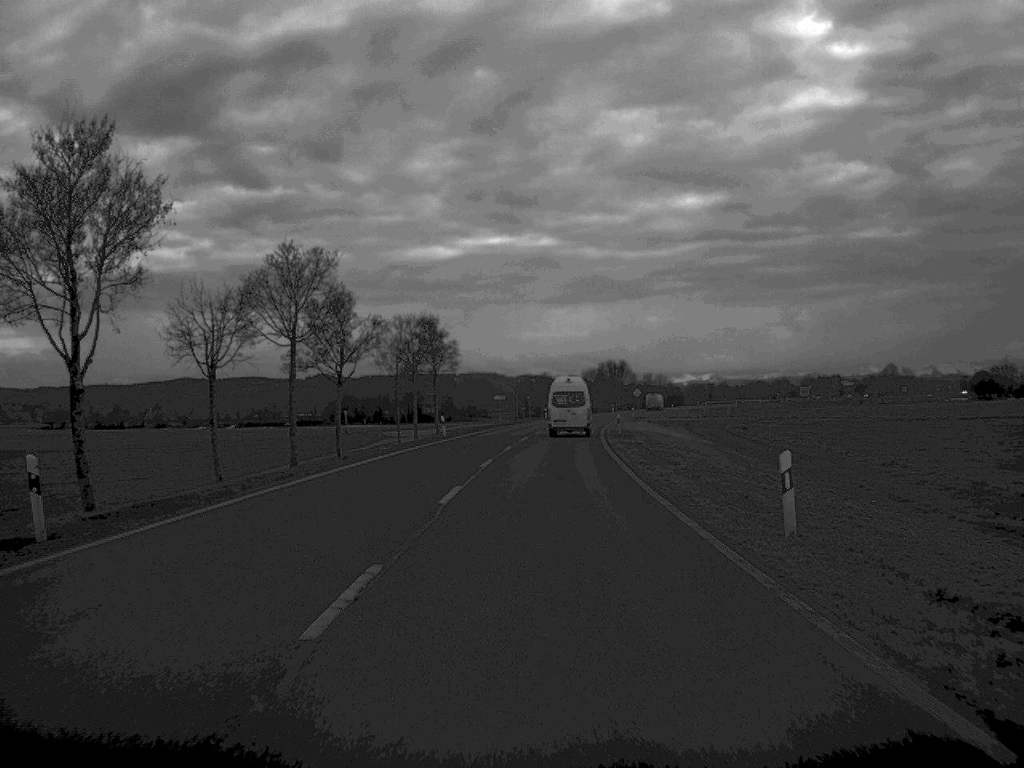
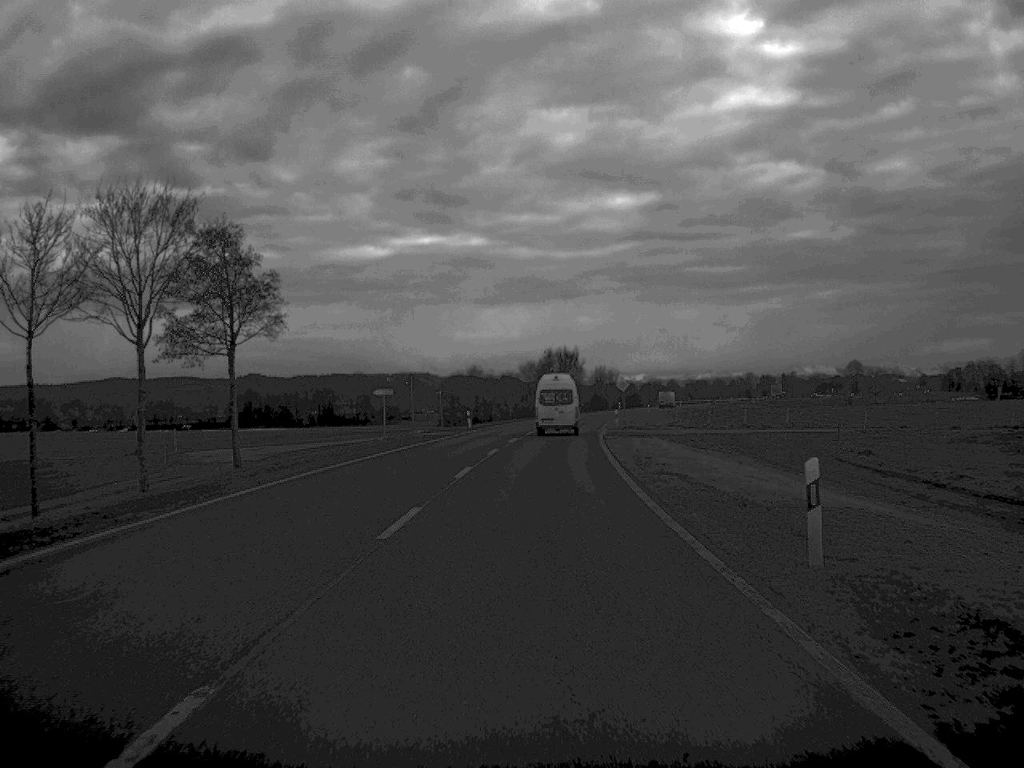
(+1.3, +52.7) m; +3°
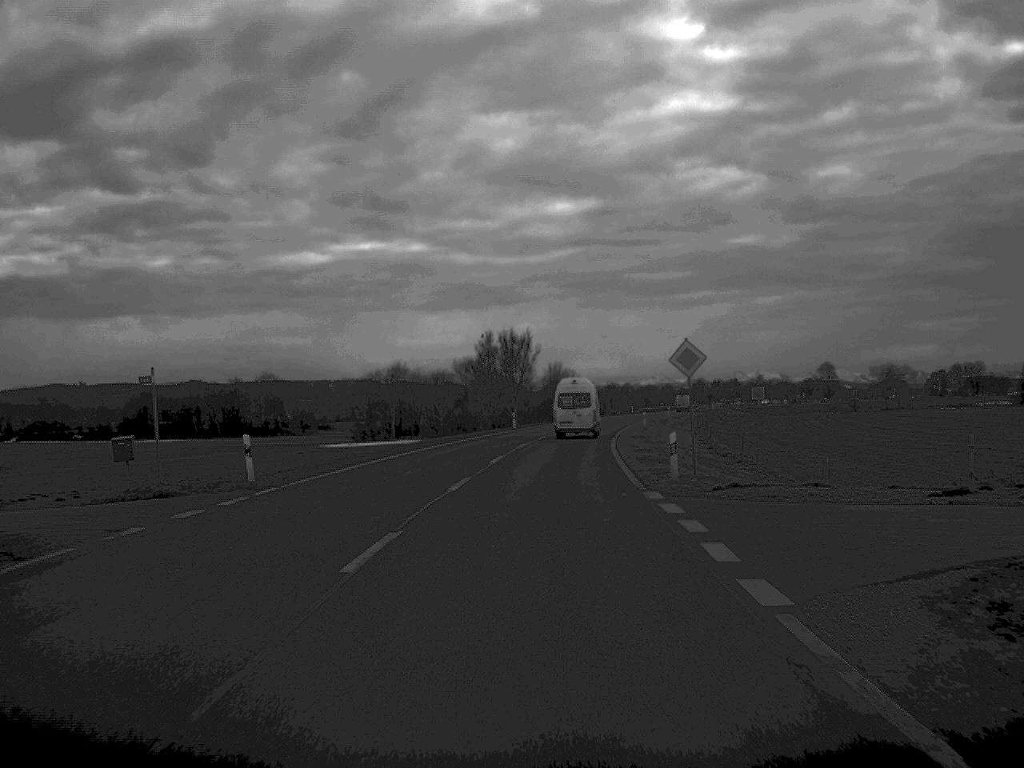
(+1.1, +50.4) m; +2°
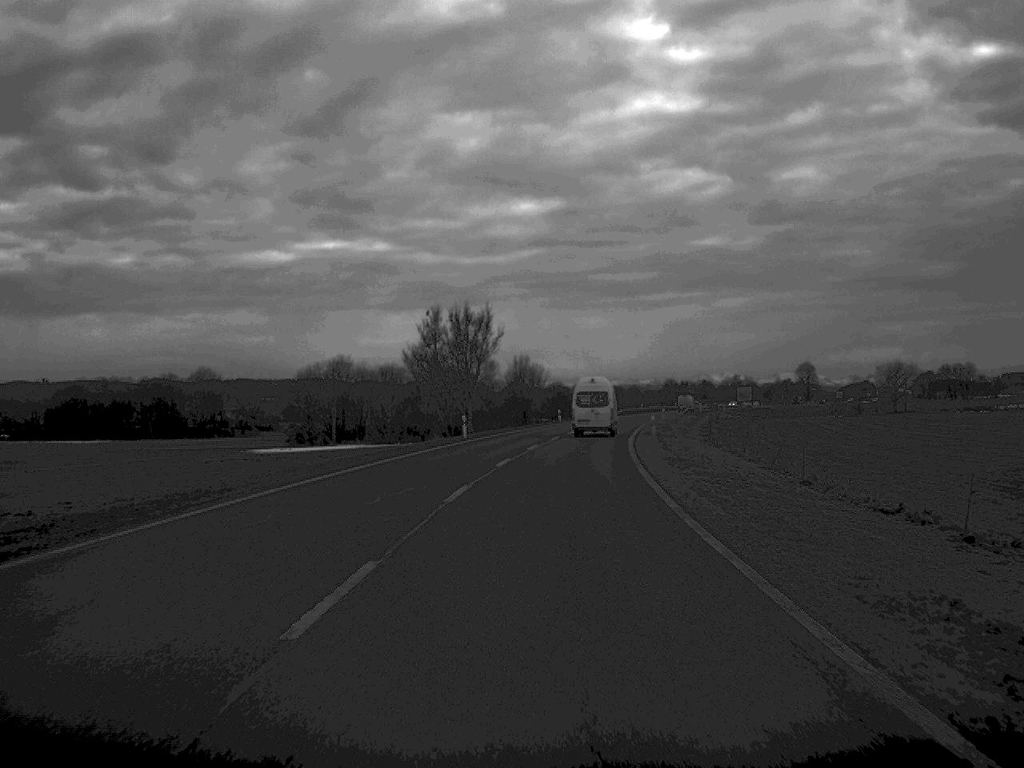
(+0.3, +27.2) m; +2°
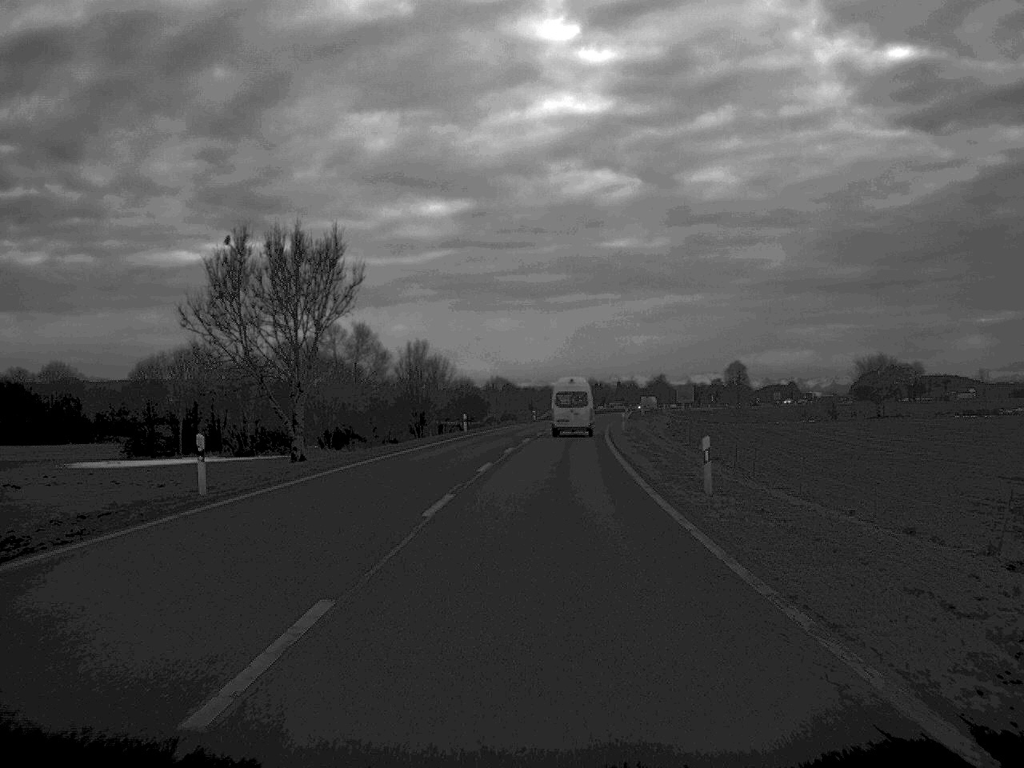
(+1.2, +38.2) m; +4°
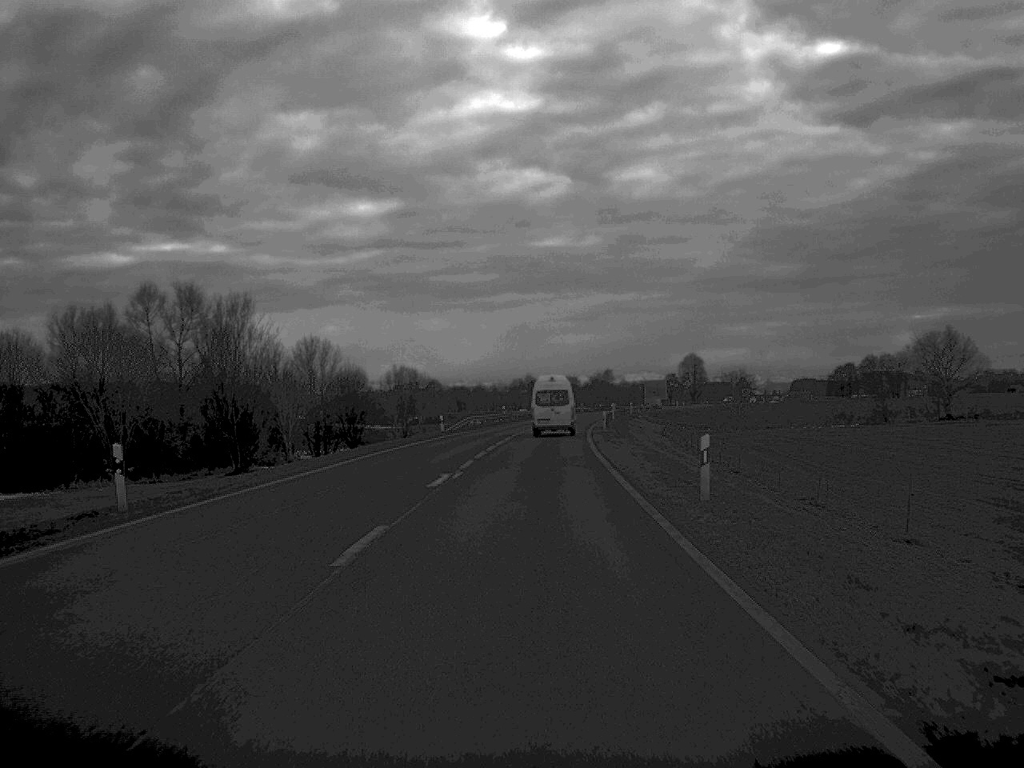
(+1.6, +53.2) m; +3°
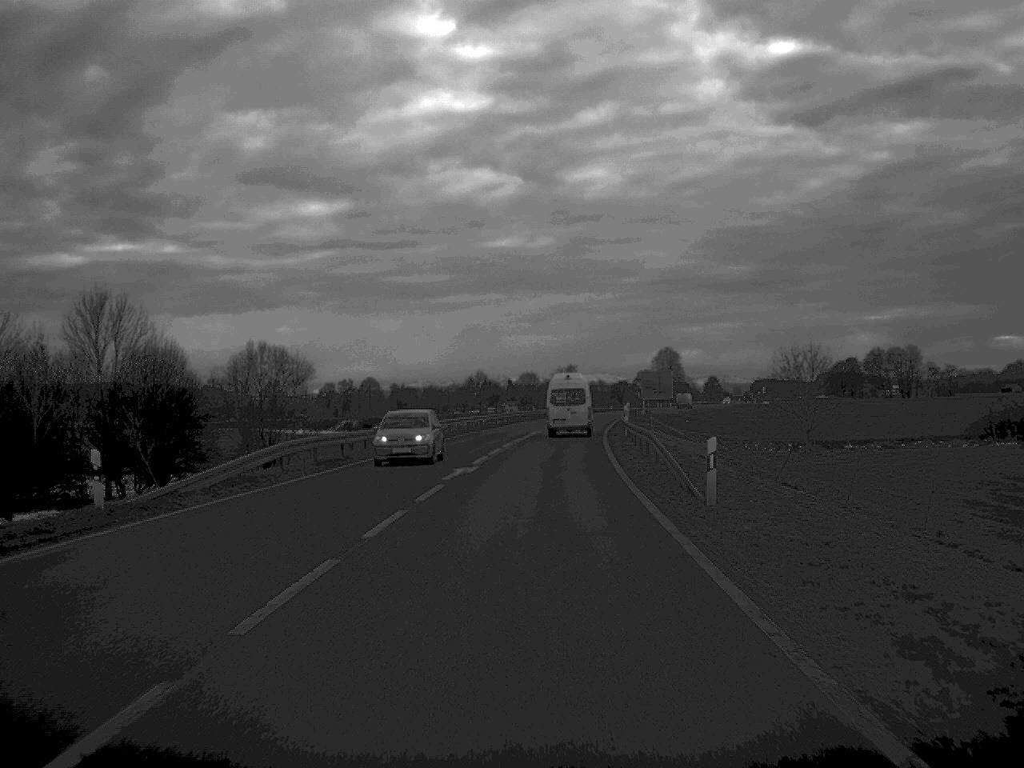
(+0.9, +51.9) m; +2°
